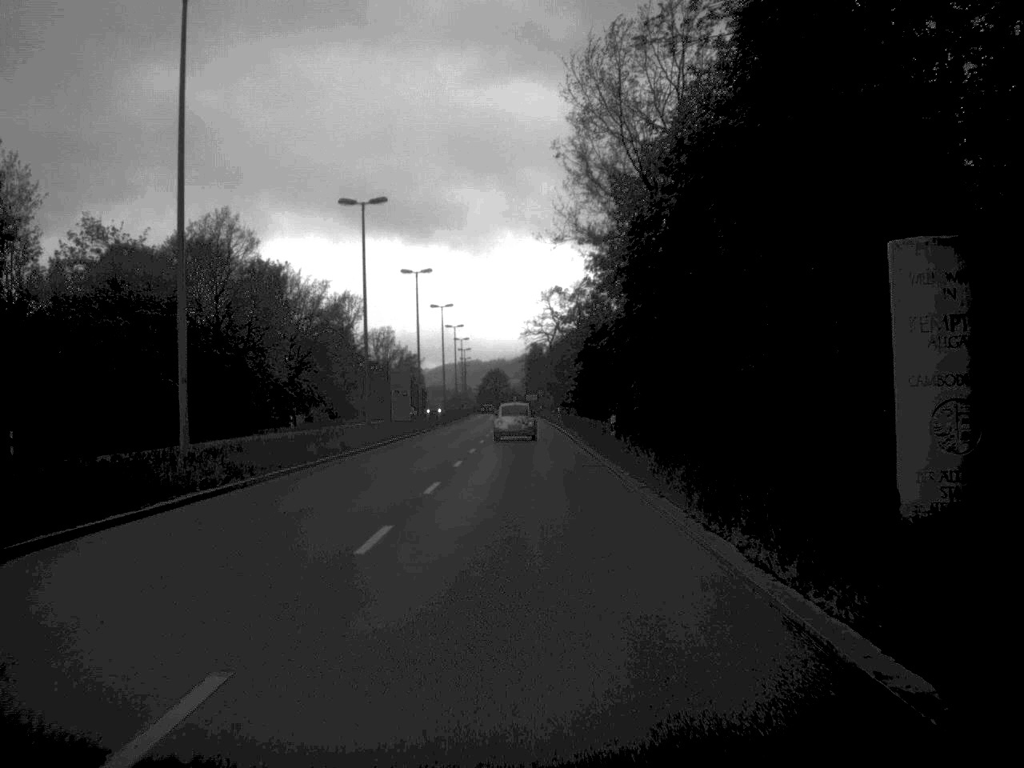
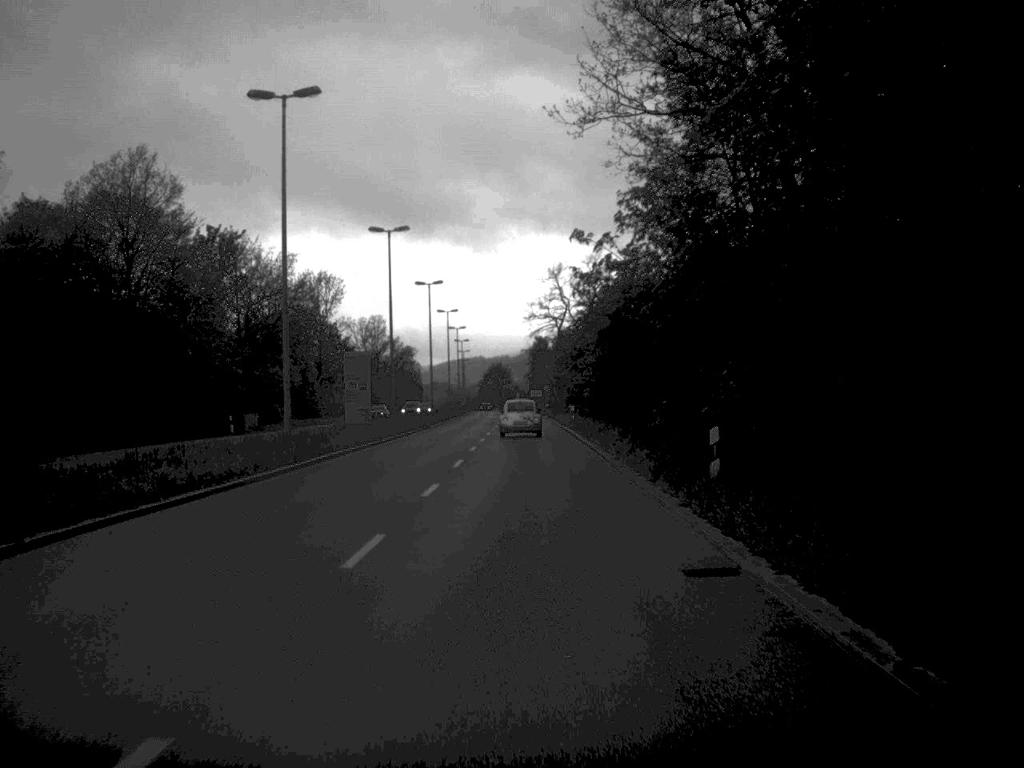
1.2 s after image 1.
(-0.1, +19.2) m; 0°
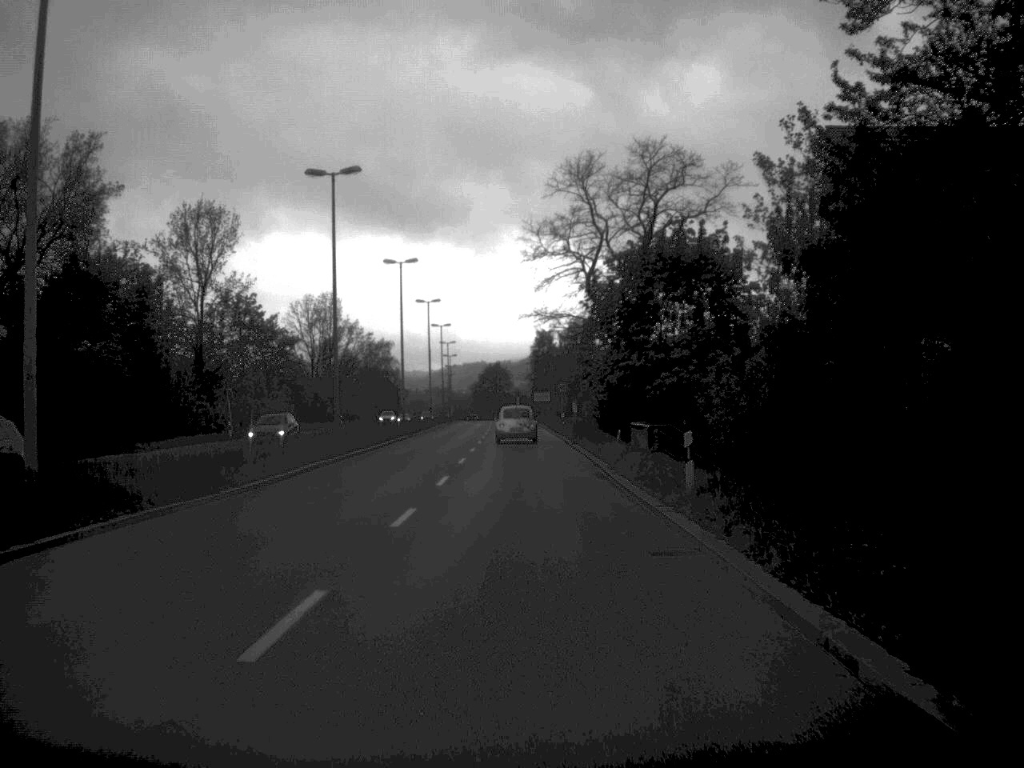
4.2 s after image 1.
(0.0, +47.9) m; 0°
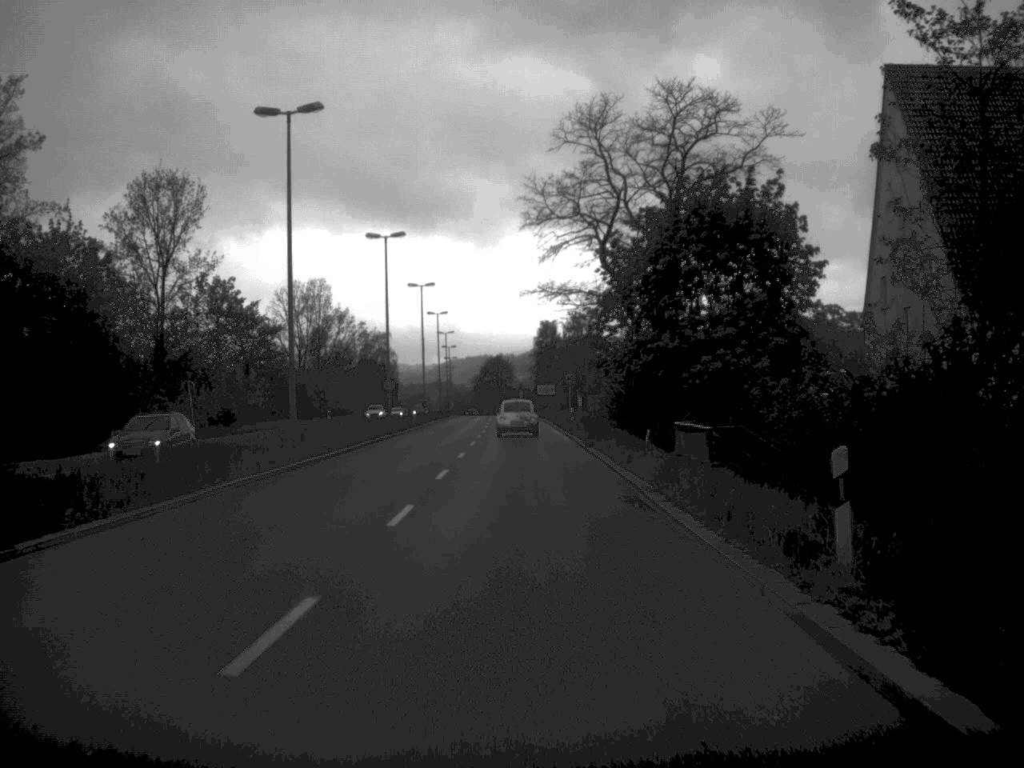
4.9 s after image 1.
(0.0, +9.3) m; 0°
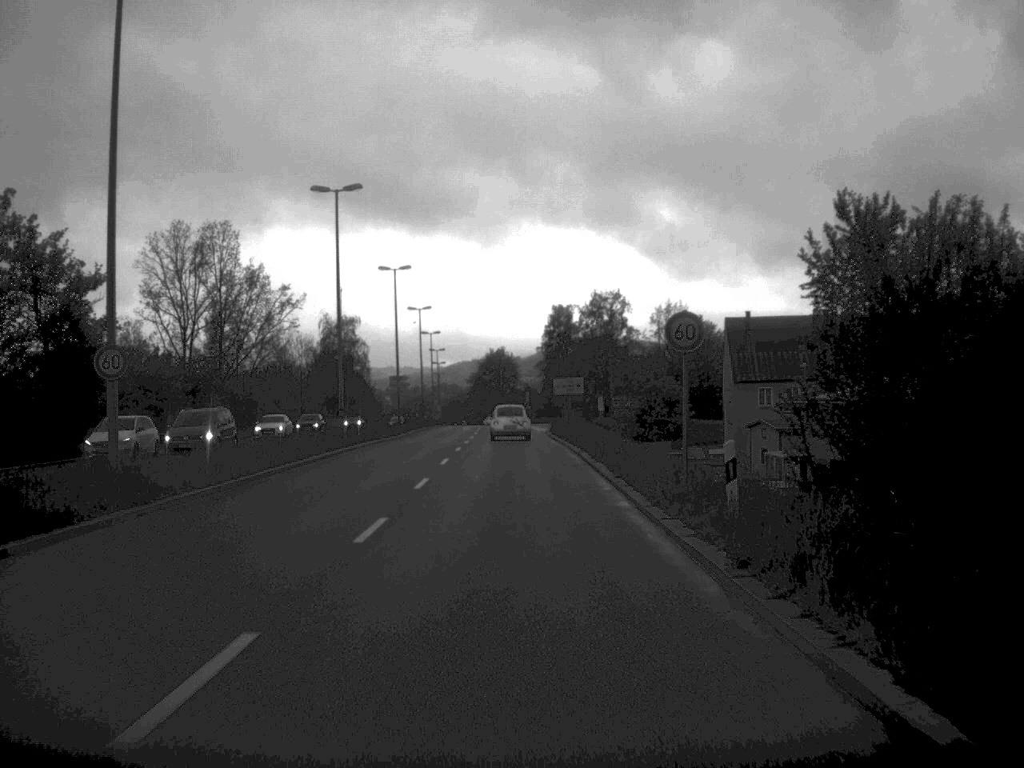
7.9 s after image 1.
(-0.1, +45.6) m; -1°
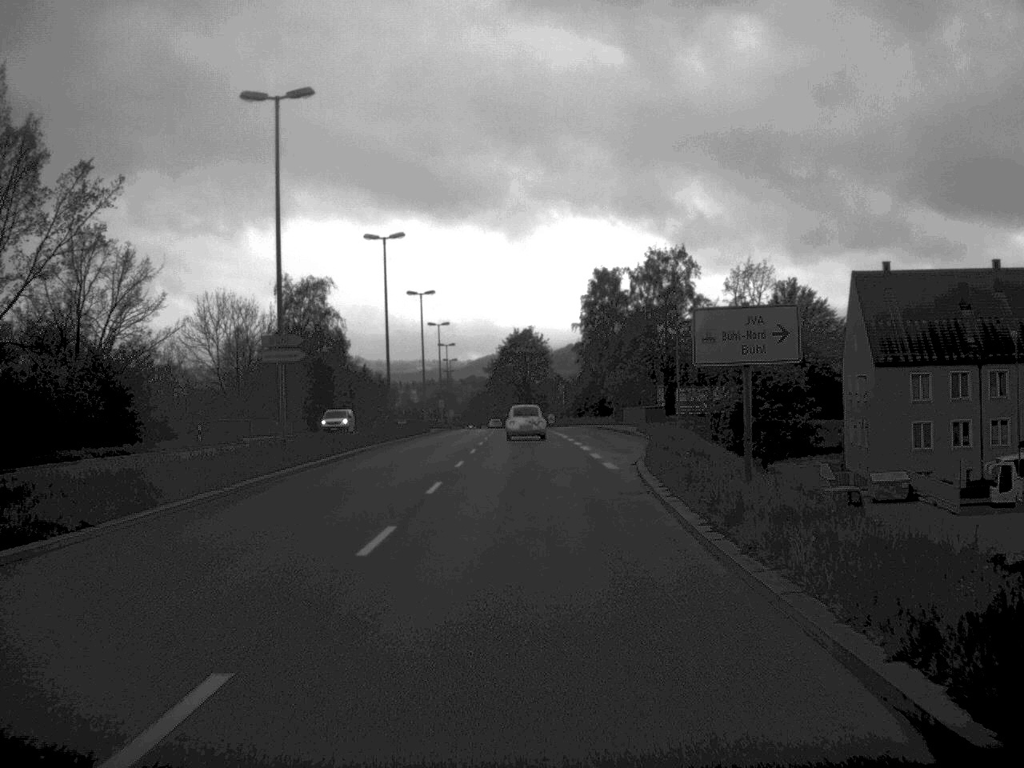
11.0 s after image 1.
(-0.6, +45.5) m; -1°
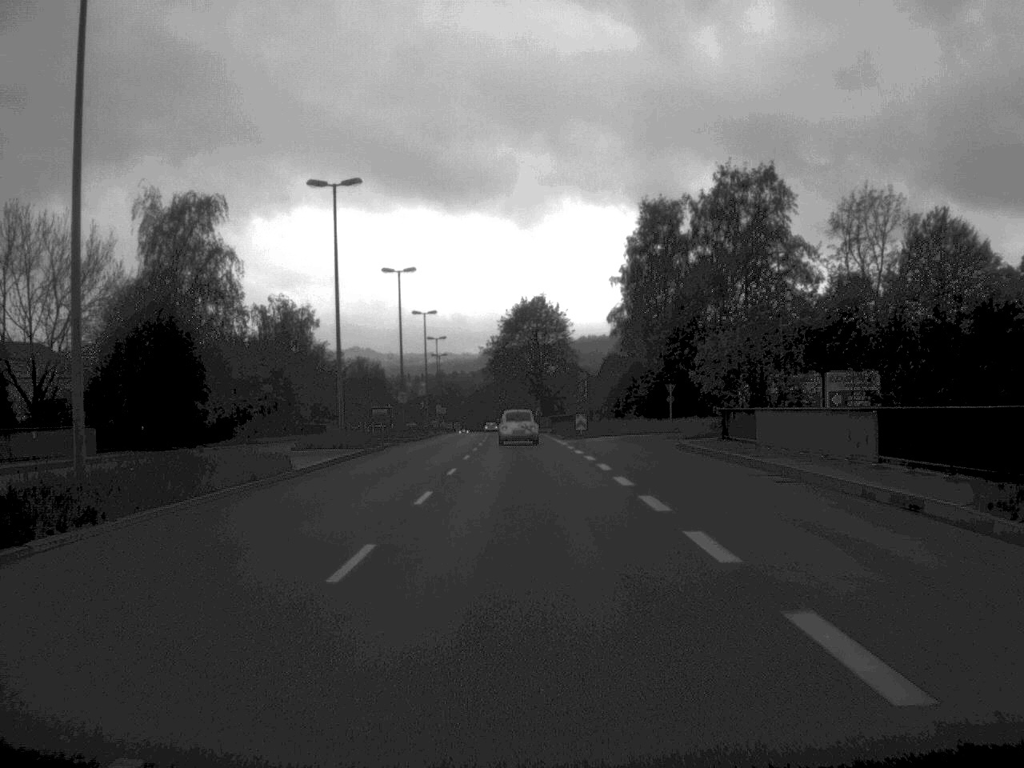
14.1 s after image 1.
(-0.1, +45.9) m; -1°
